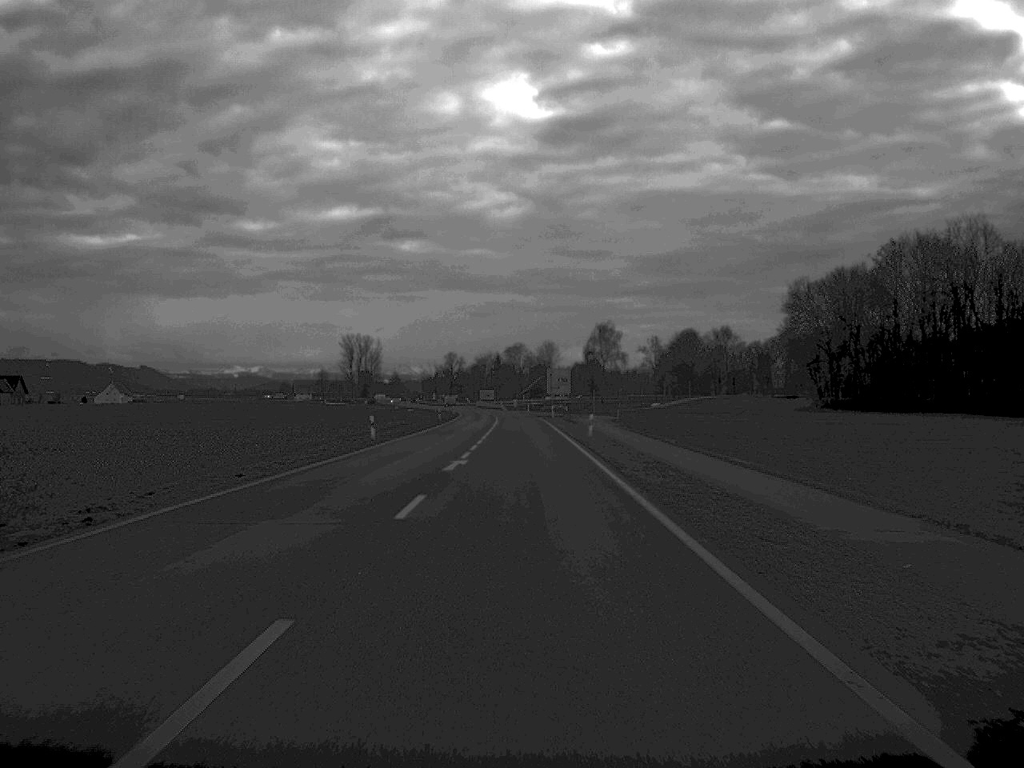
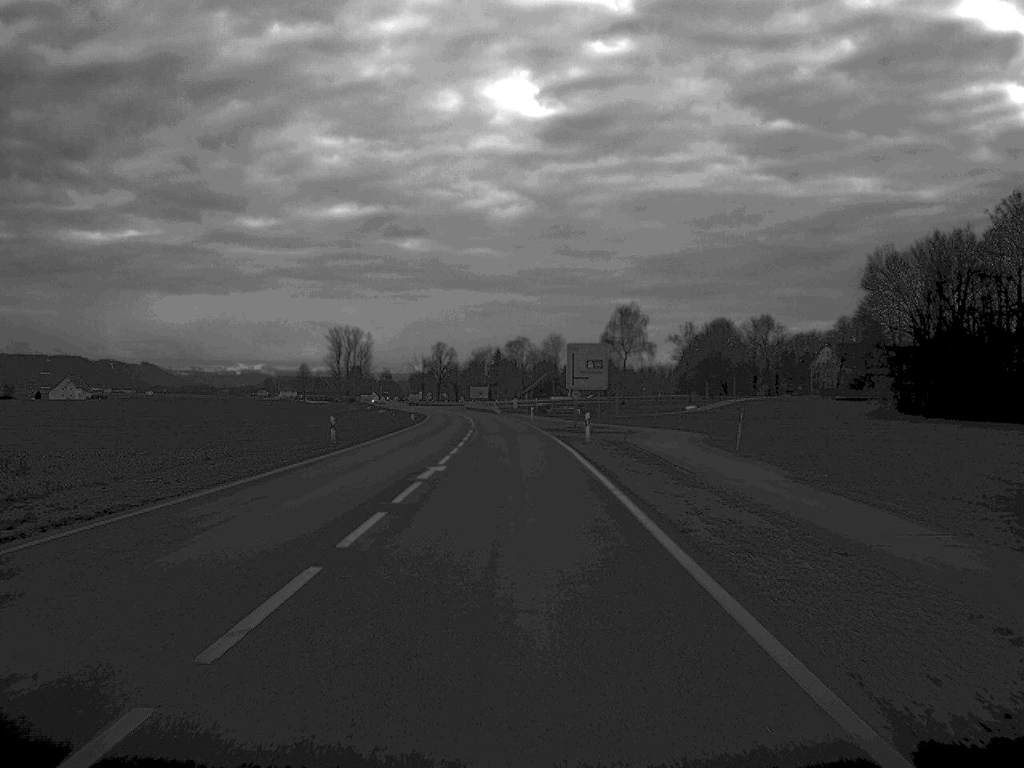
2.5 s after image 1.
(0.0, +56.6) m; 0°
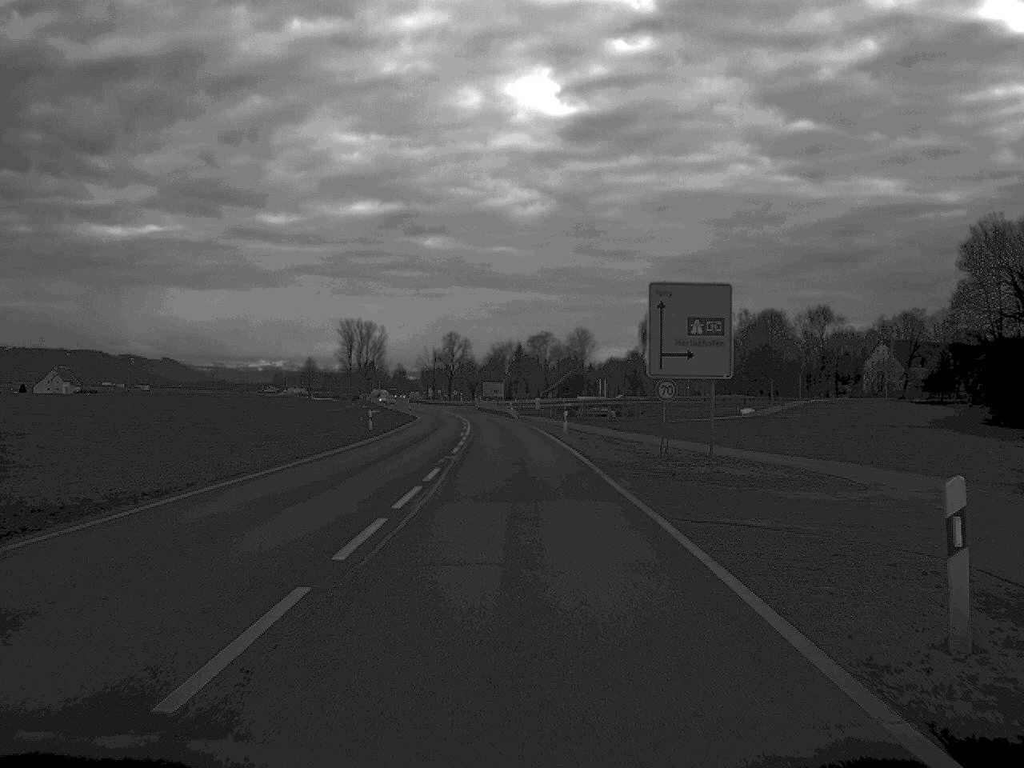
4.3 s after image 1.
(-0.3, +36.8) m; -1°
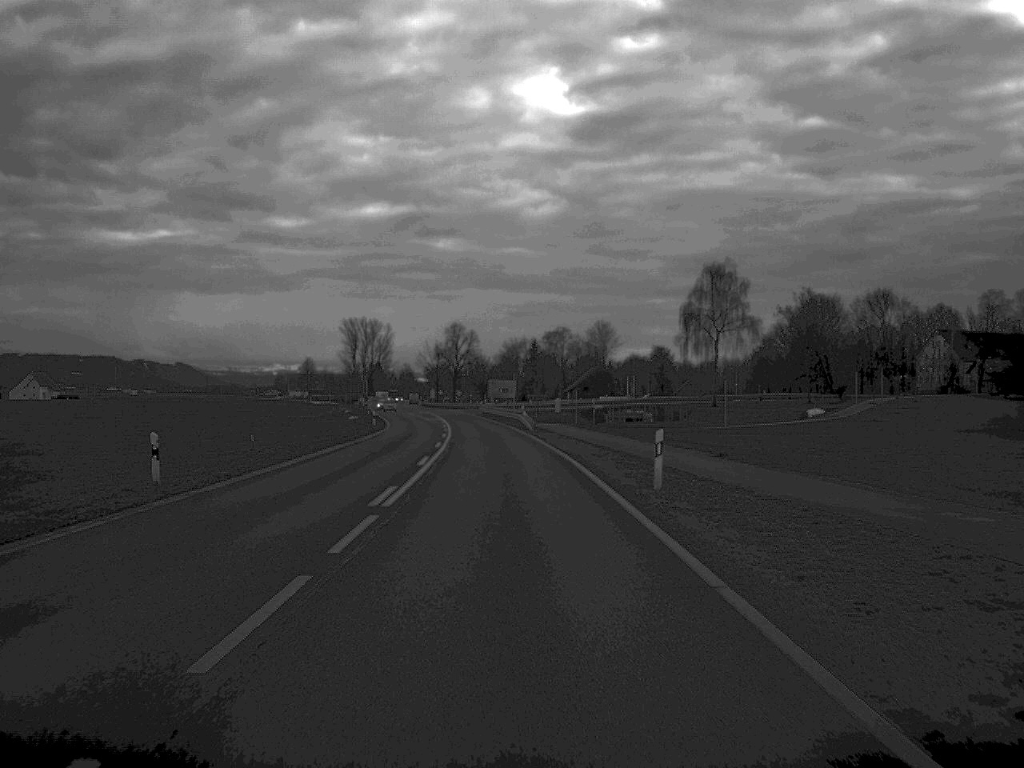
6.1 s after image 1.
(-0.2, +35.8) m; -1°
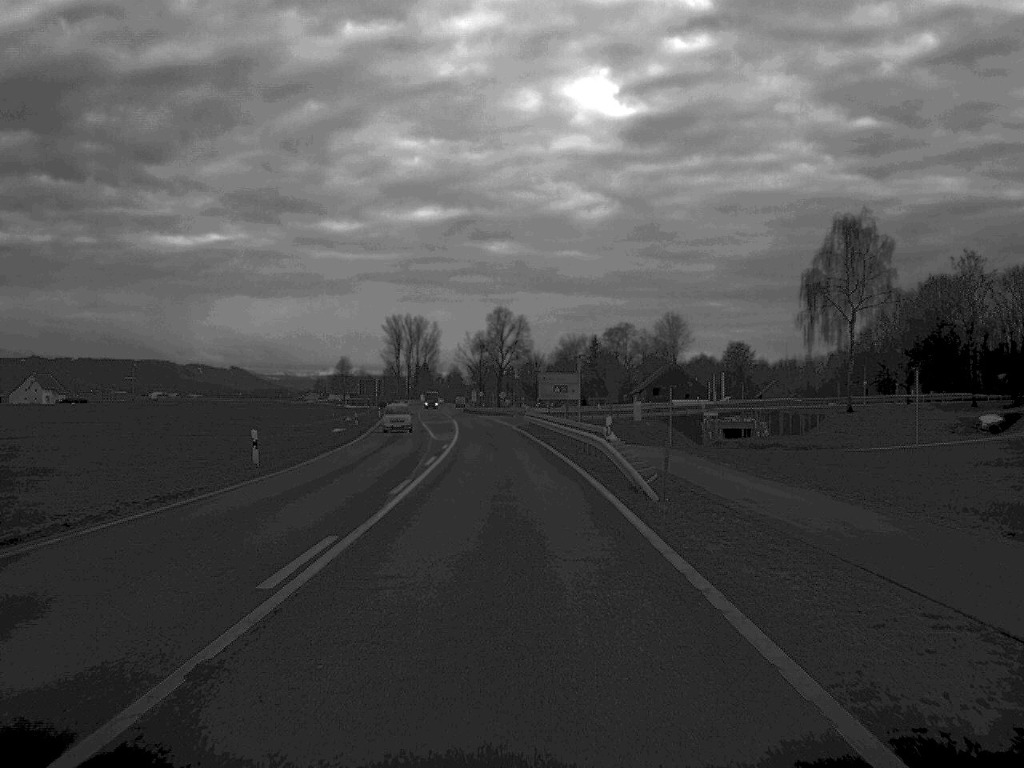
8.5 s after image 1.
(-0.8, +44.2) m; -3°
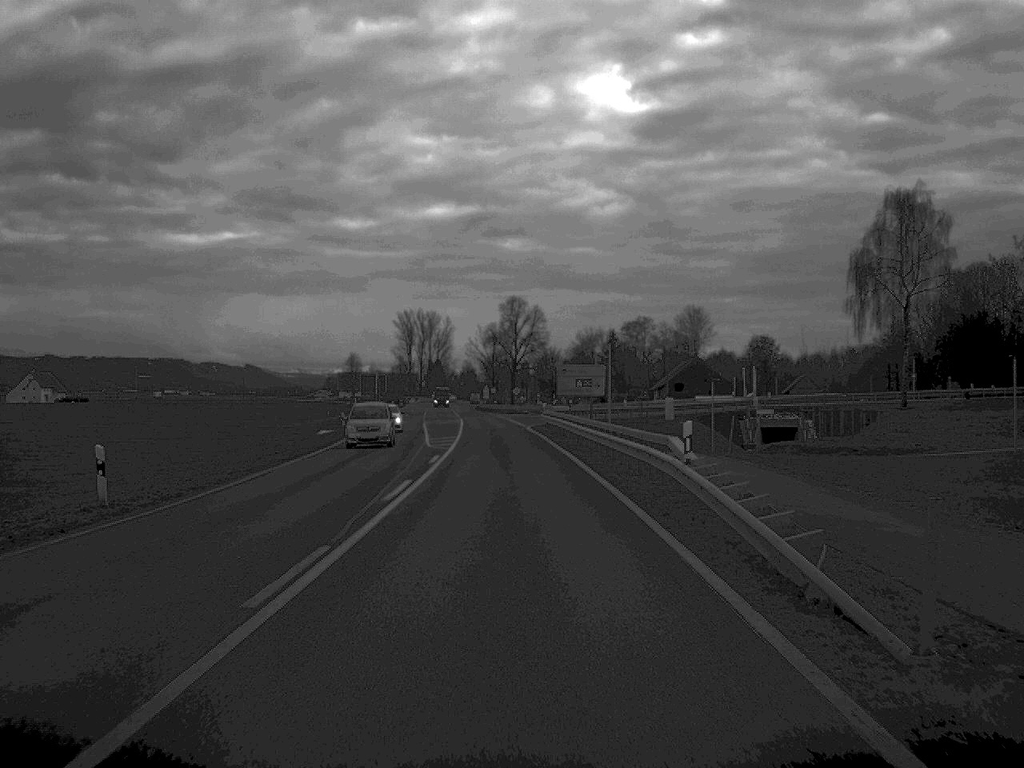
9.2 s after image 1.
(-0.1, +12.9) m; -1°
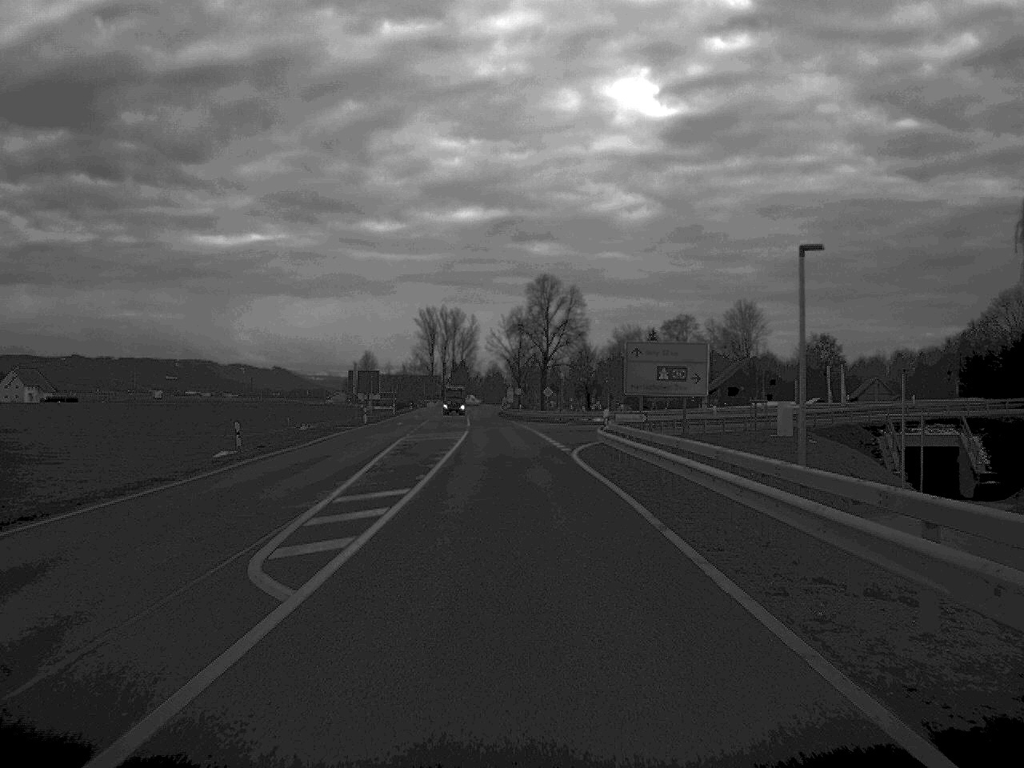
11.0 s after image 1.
(-0.4, +33.0) m; -1°
